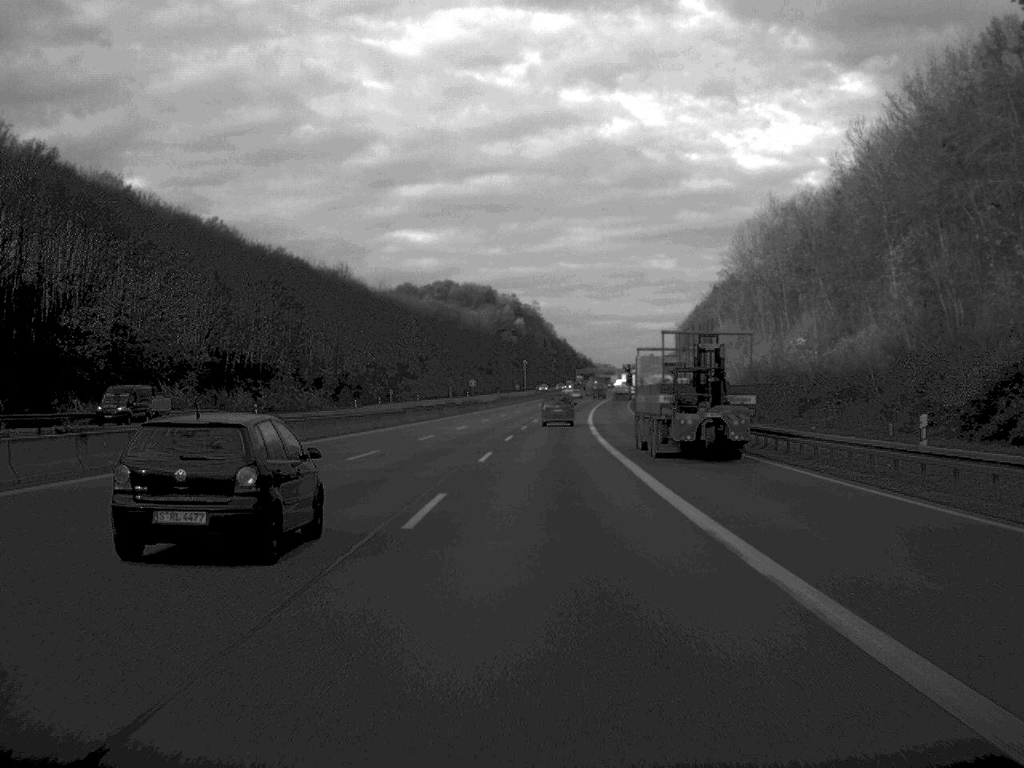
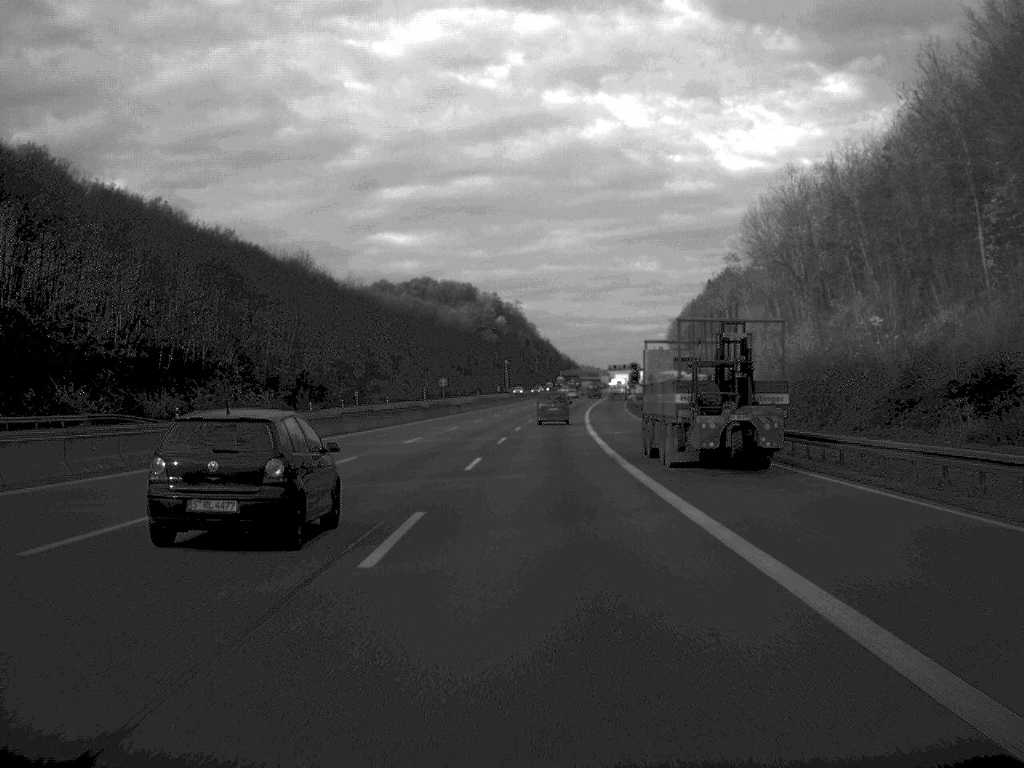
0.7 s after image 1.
(+0.1, +20.8) m; +1°
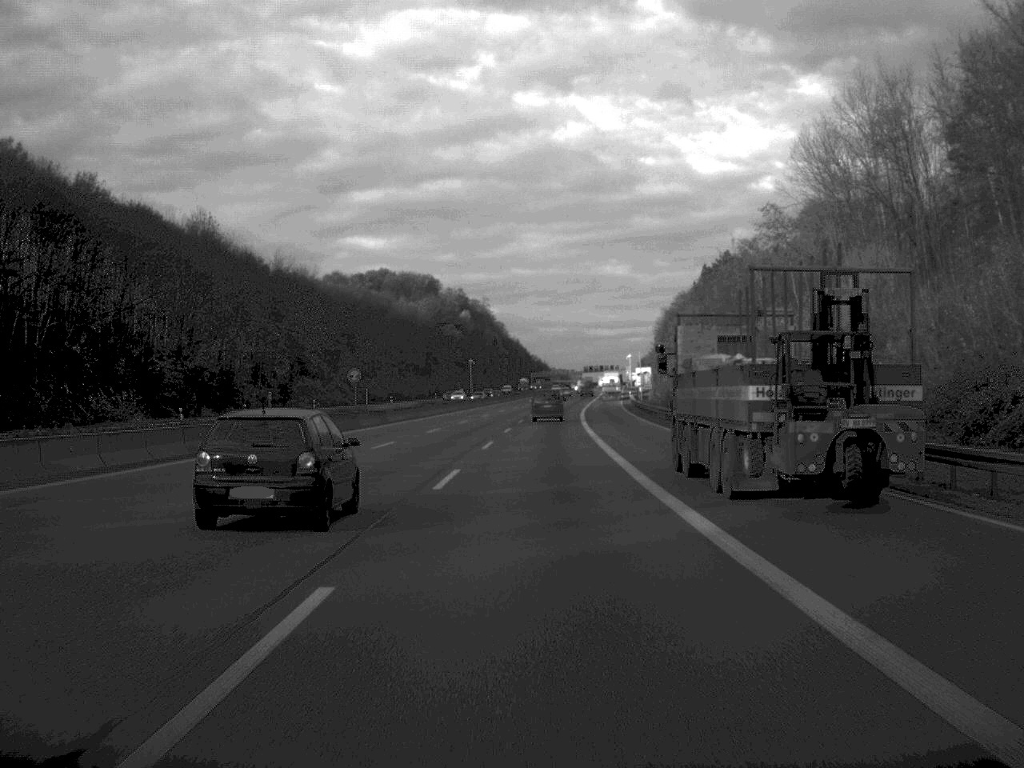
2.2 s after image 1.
(+0.5, +43.6) m; +1°
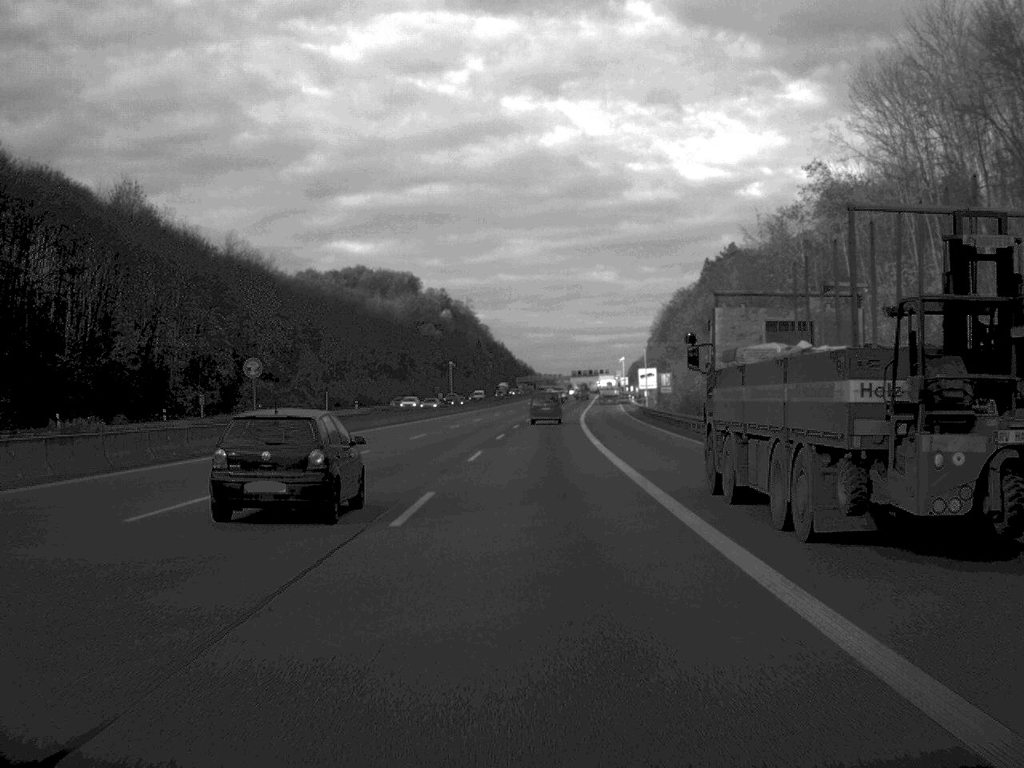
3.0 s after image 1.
(+0.1, +23.8) m; +1°
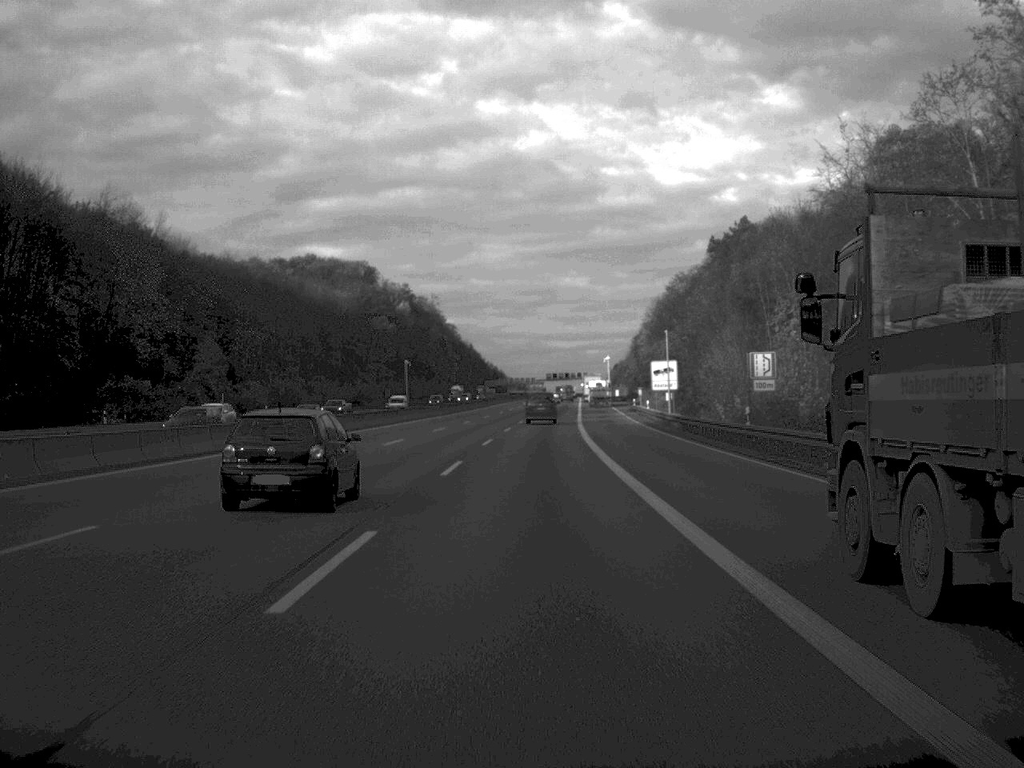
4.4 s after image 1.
(+0.5, +41.5) m; +1°
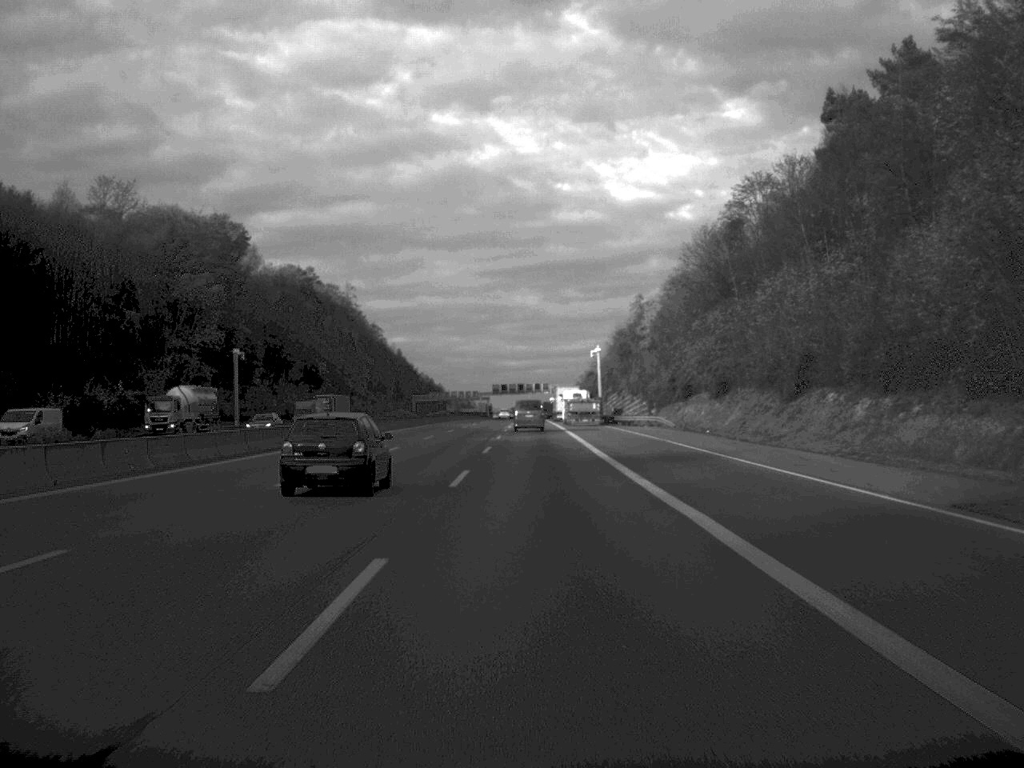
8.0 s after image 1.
(+2.1, +108.4) m; +2°
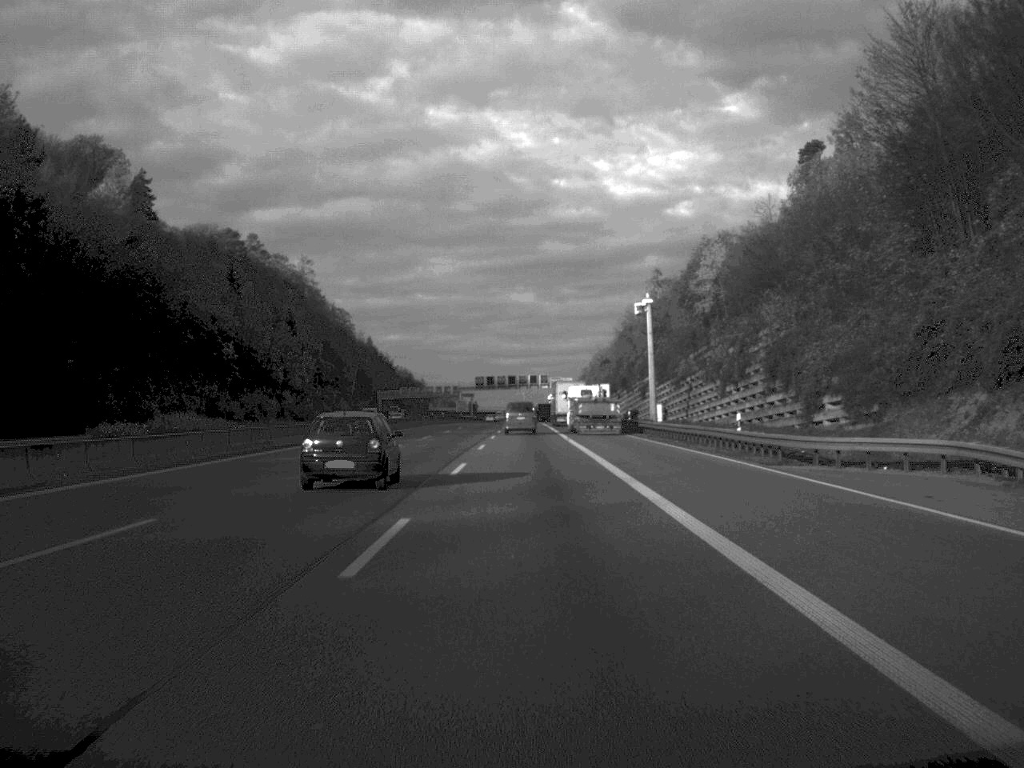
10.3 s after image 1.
(+0.2, +67.4) m; 0°
